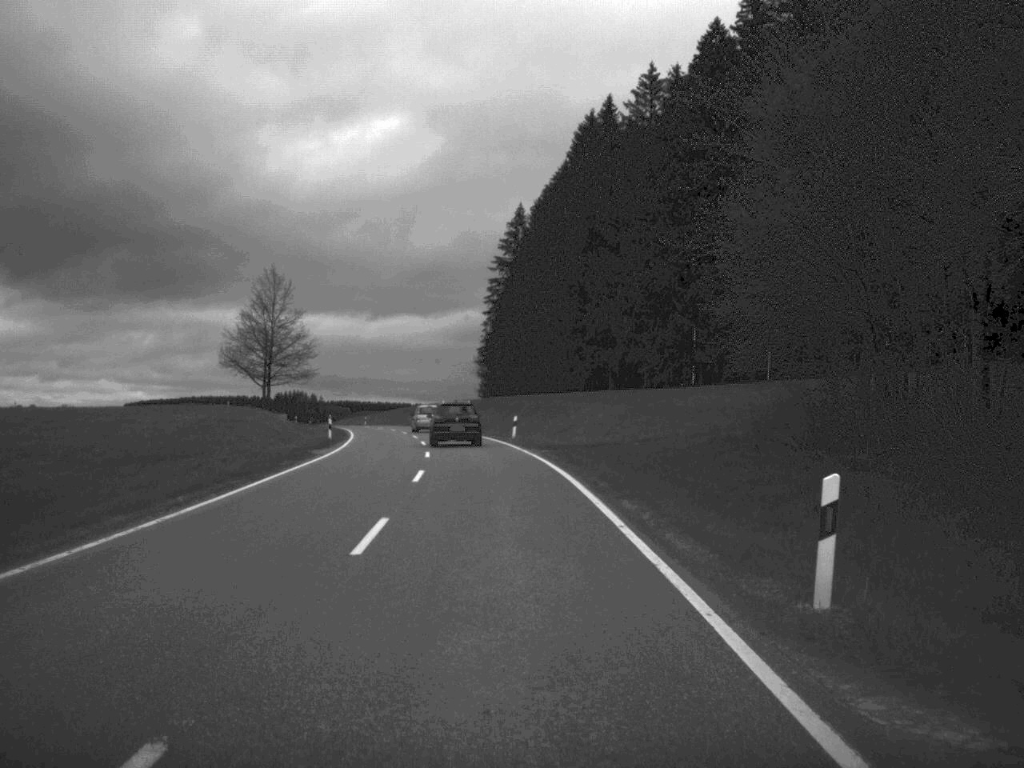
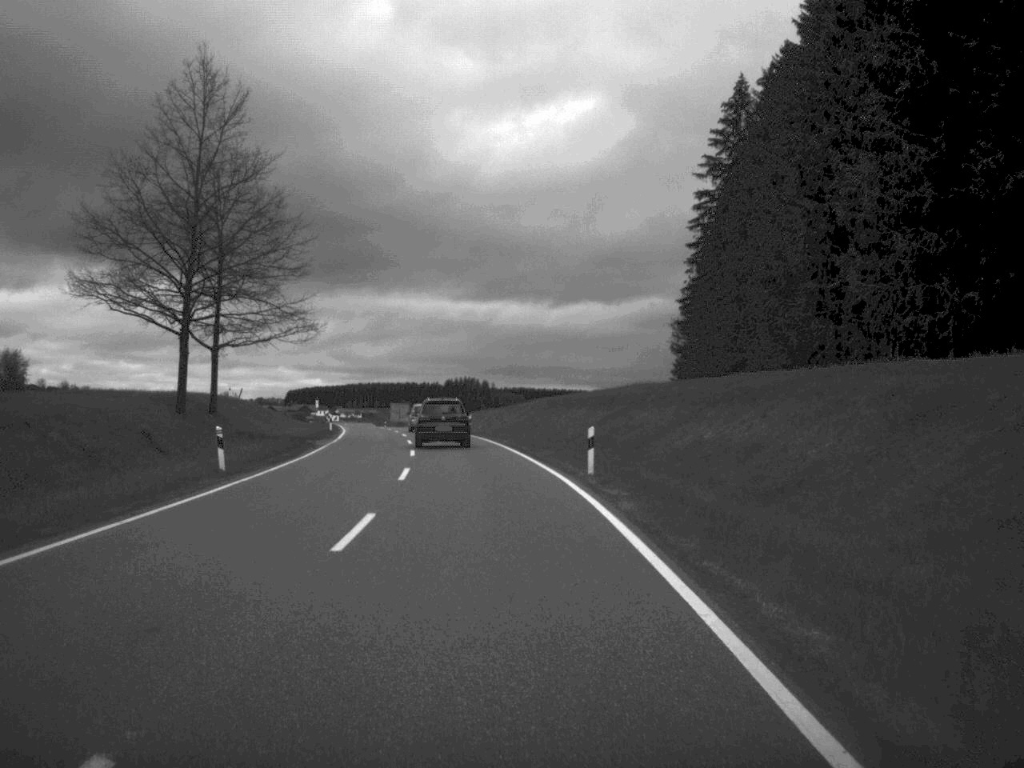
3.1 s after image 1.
(-4.8, +70.9) m; -8°
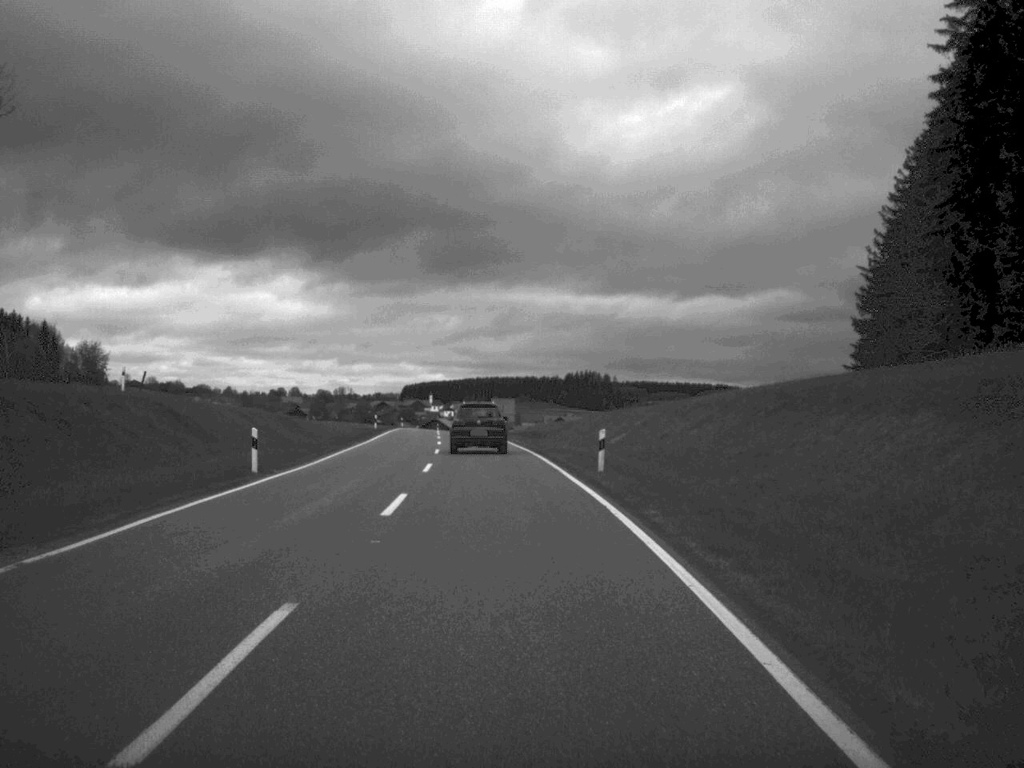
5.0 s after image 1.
(-2.1, +42.6) m; -5°
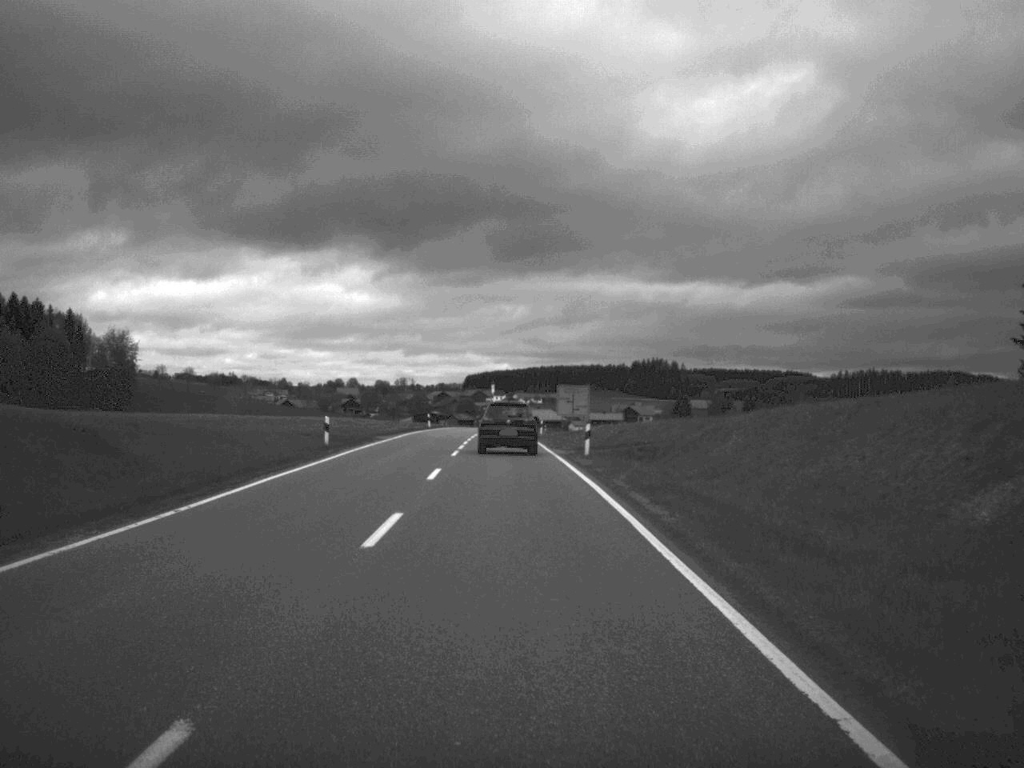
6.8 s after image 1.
(-1.1, +38.9) m; -3°
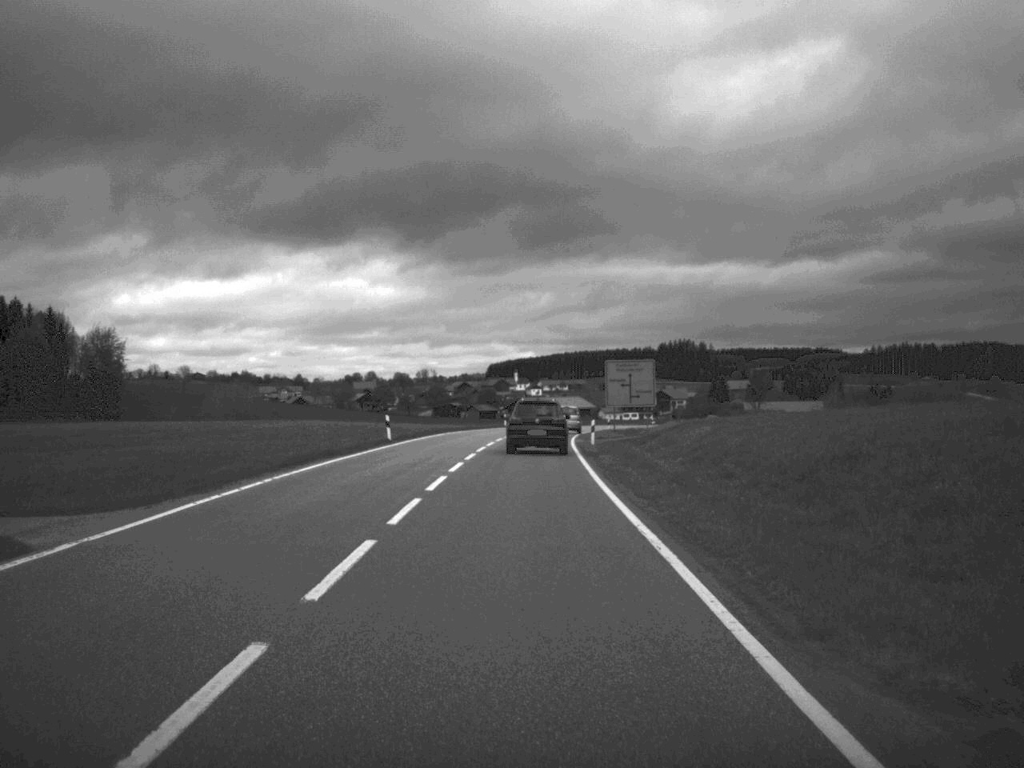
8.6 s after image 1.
(-0.5, +39.3) m; -1°
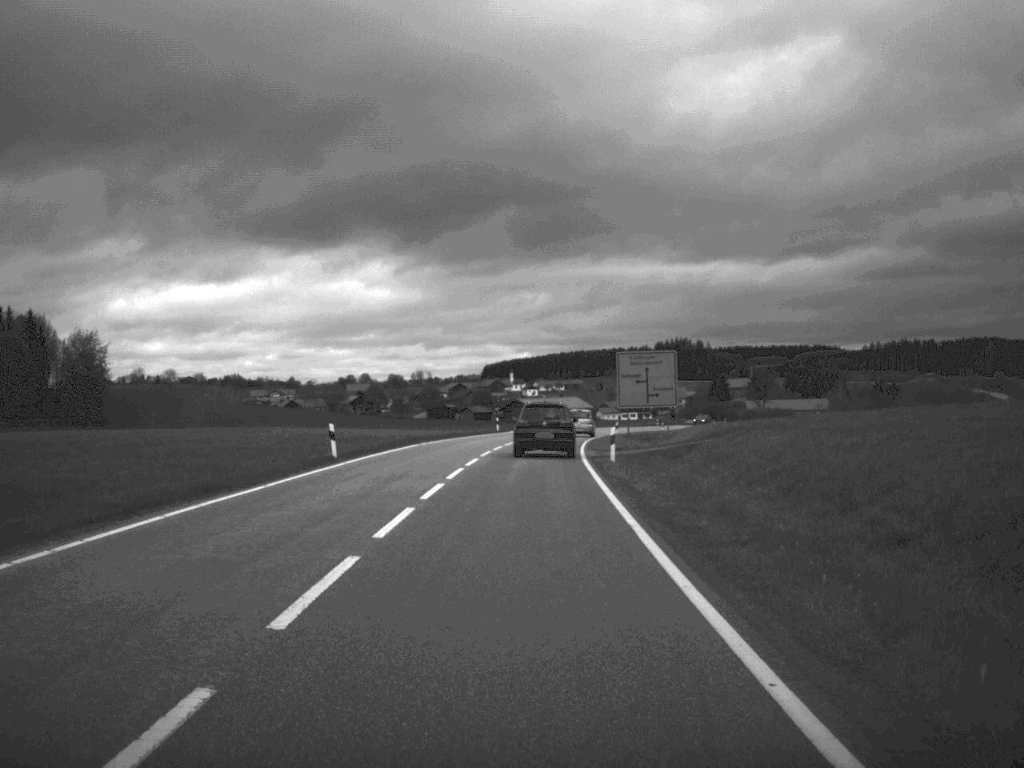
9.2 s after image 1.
(0.0, +13.0) m; 0°
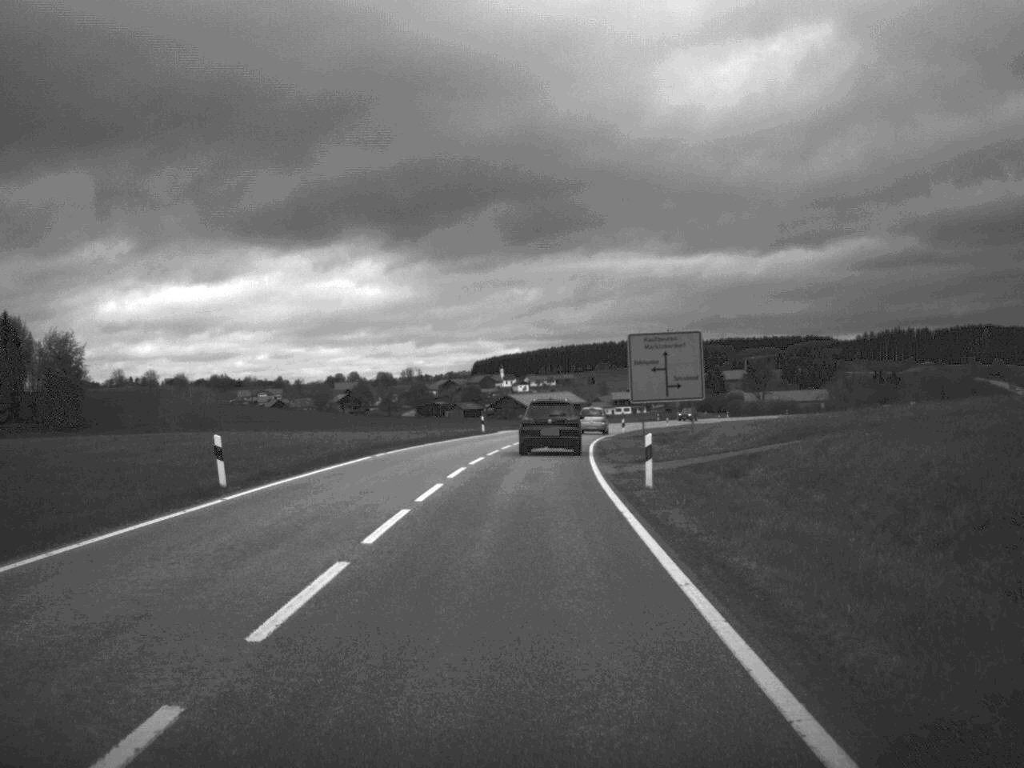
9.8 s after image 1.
(0.0, +12.3) m; 0°
